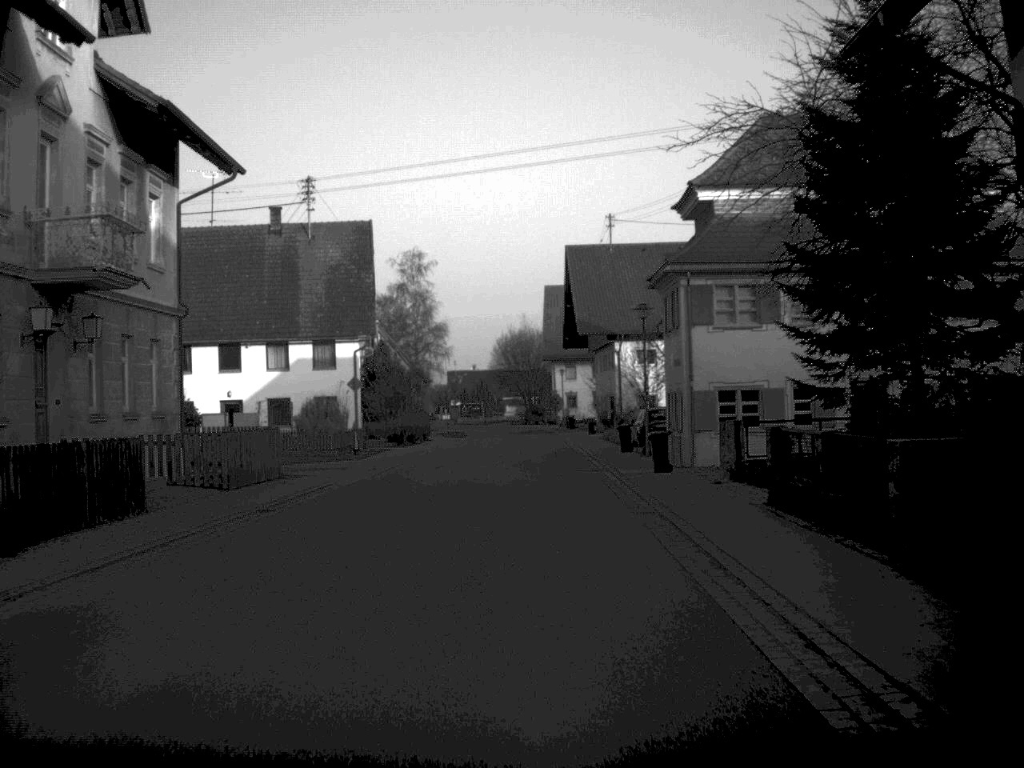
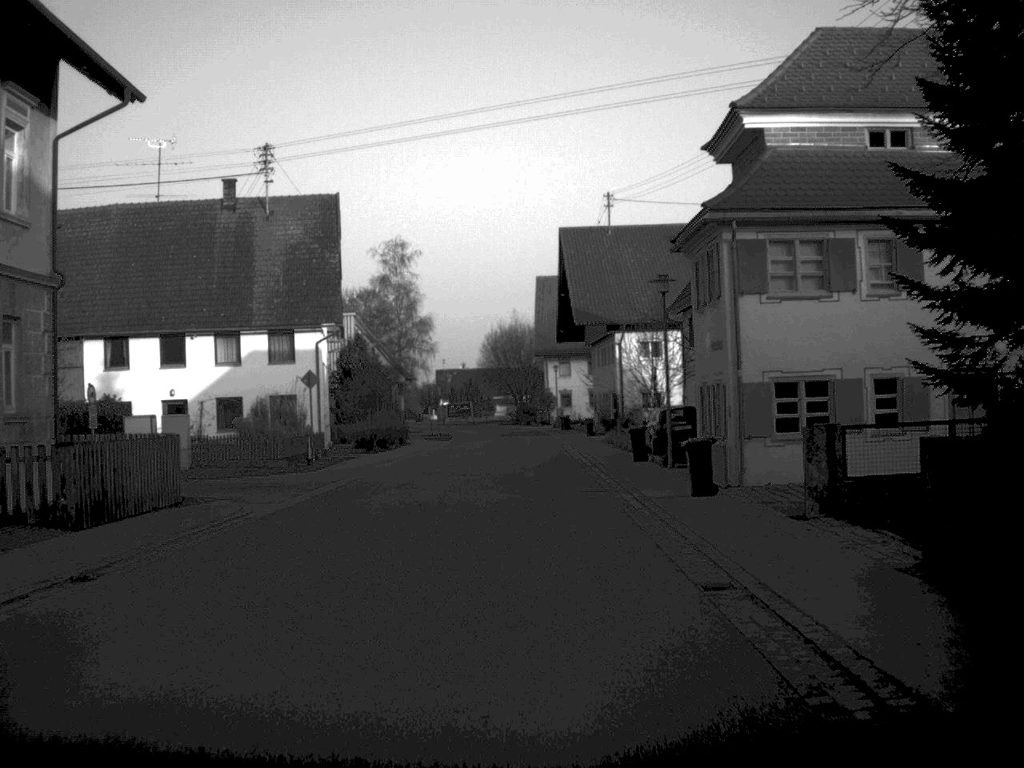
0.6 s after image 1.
(0.0, +8.0) m; 0°
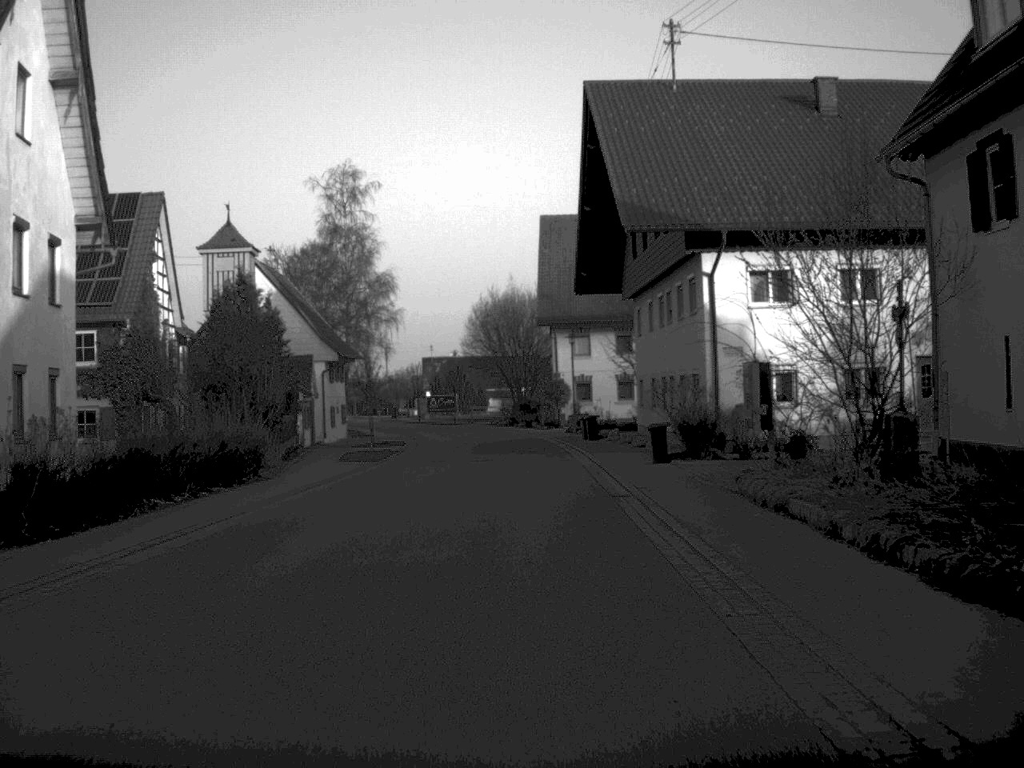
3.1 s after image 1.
(+0.1, +33.7) m; 0°
